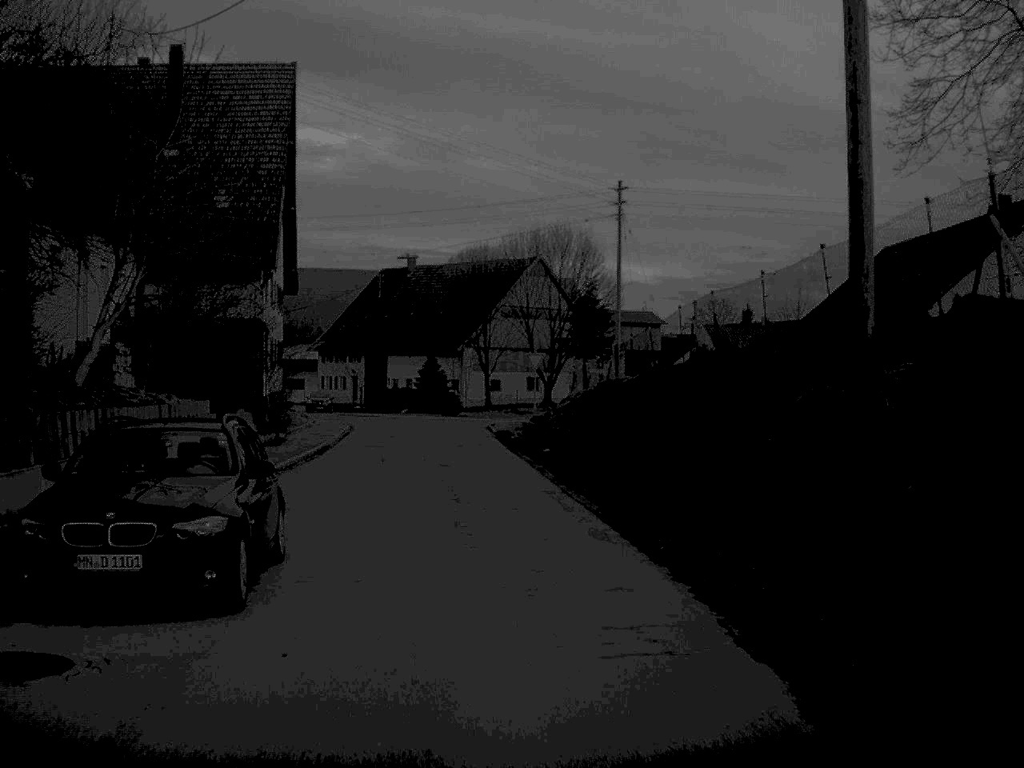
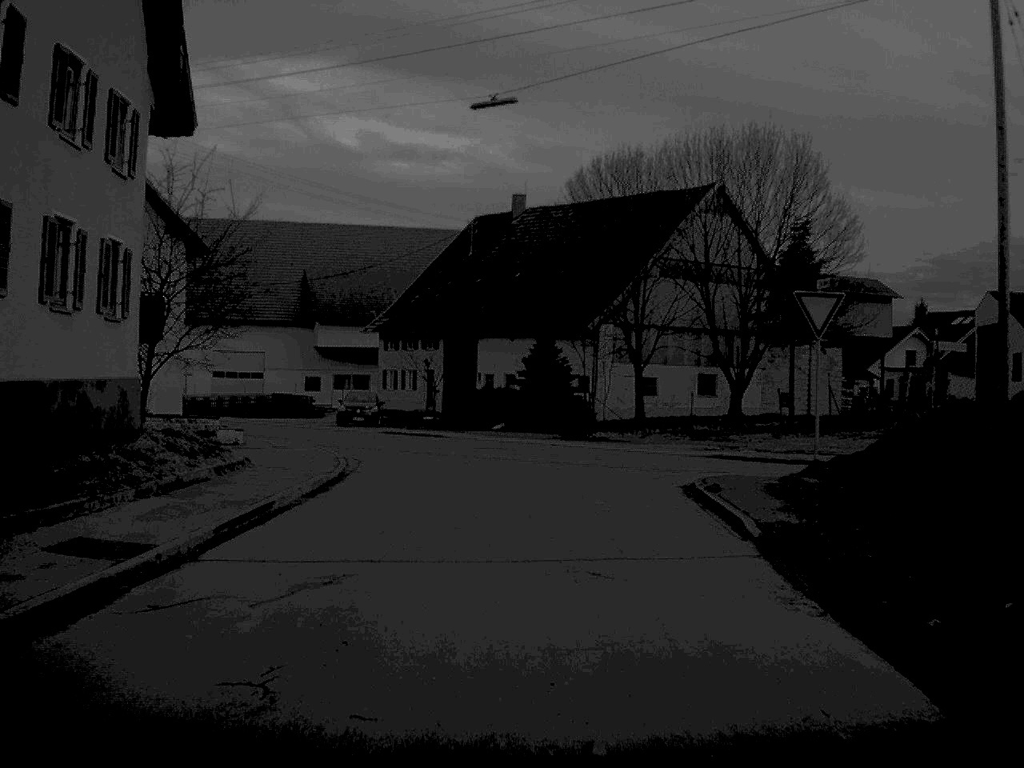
(-2.1, +34.2) m; -5°
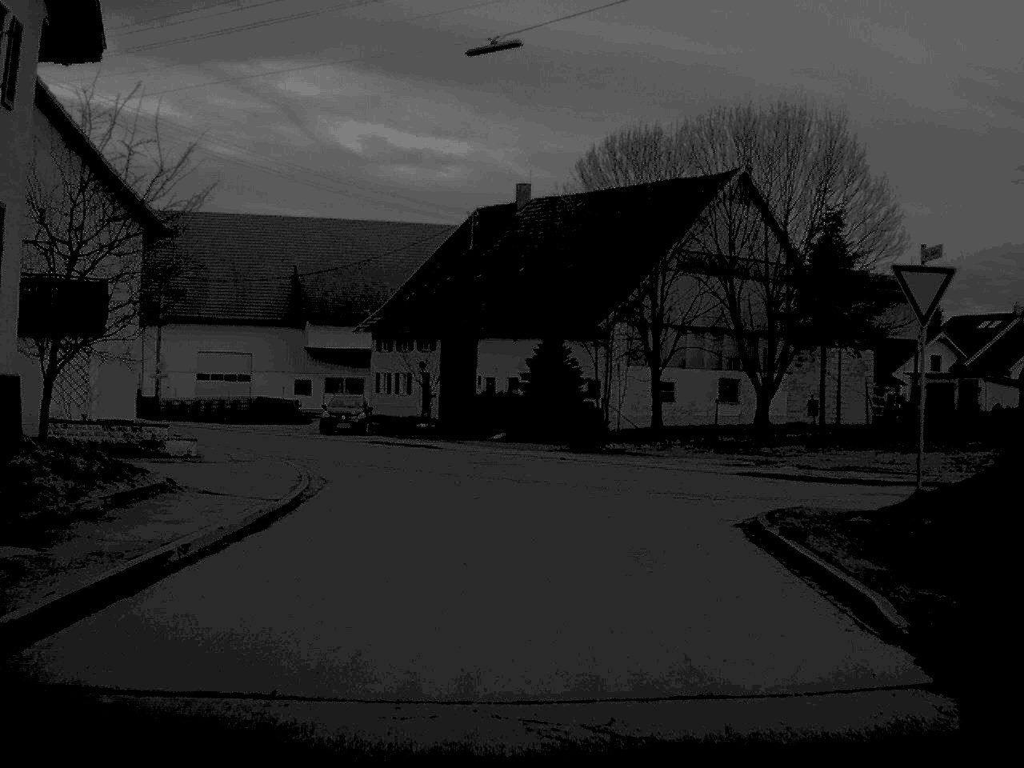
(0.0, +5.2) m; 0°
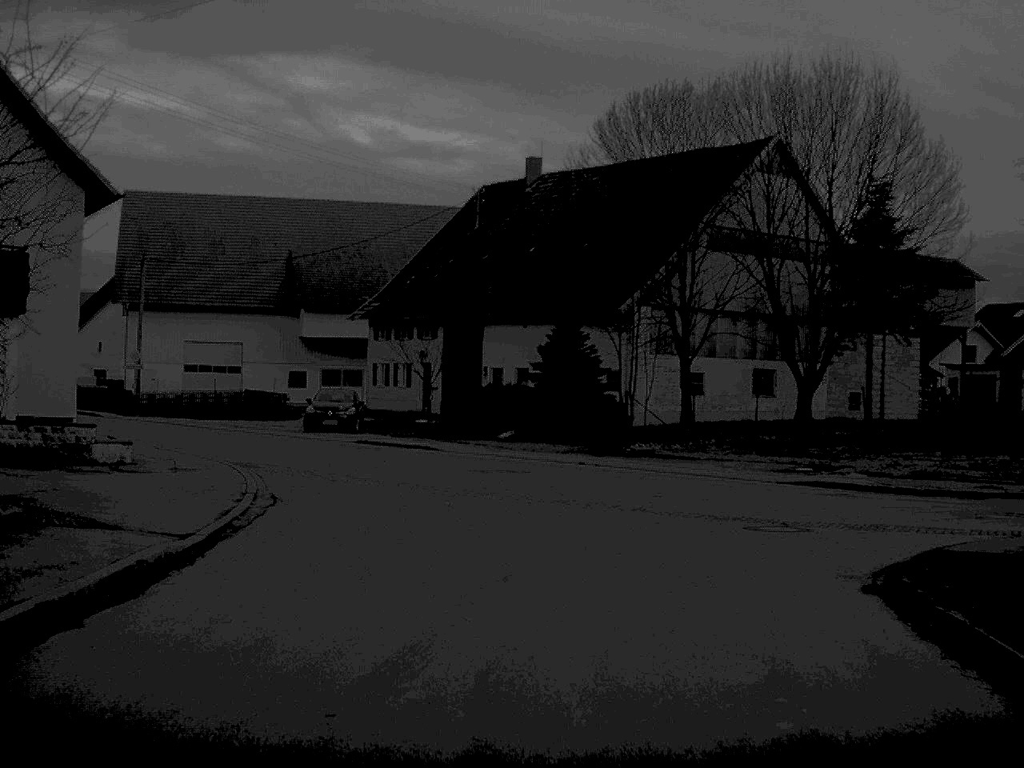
(0.0, +5.5) m; 0°
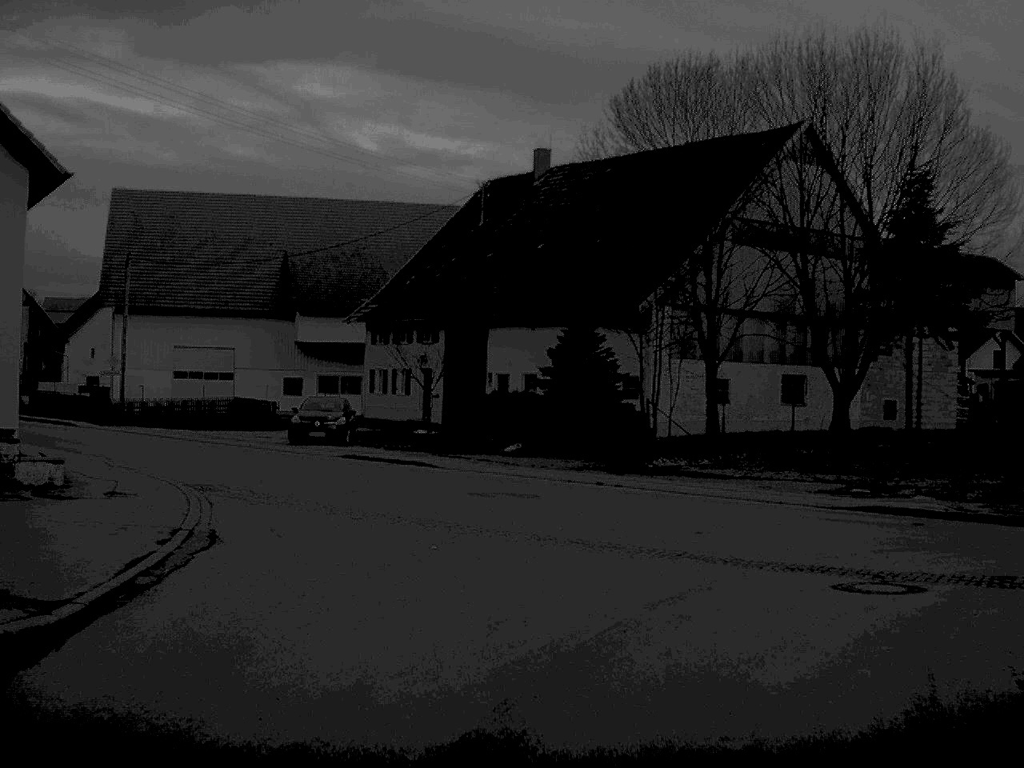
(0.0, +3.9) m; 0°
